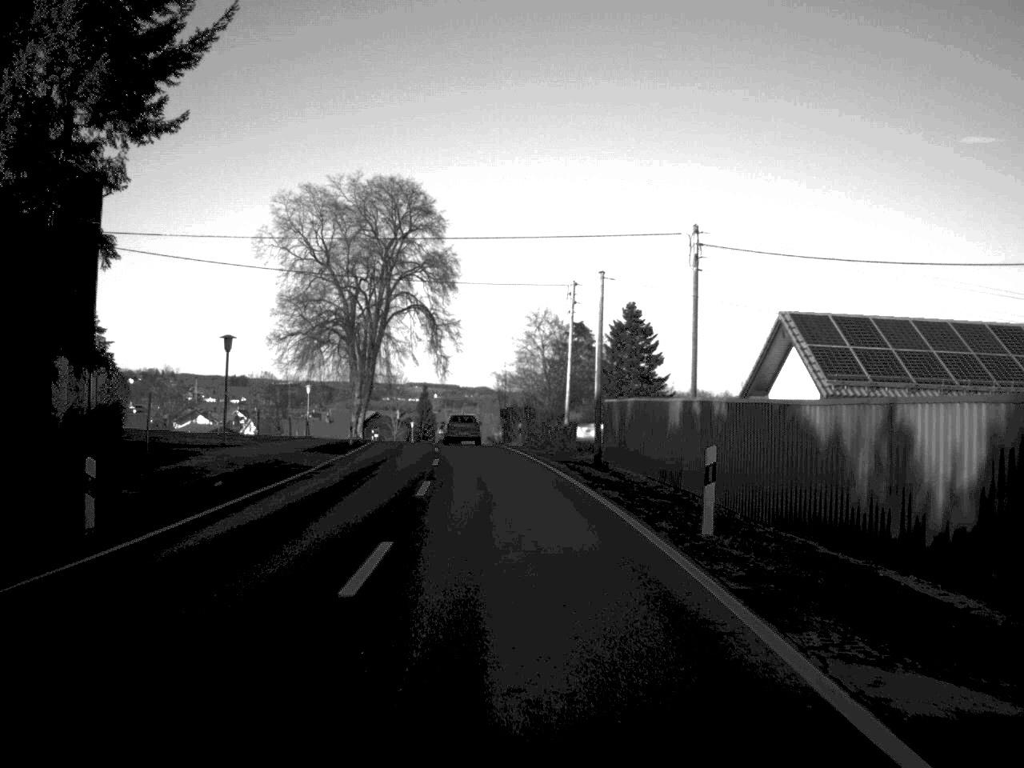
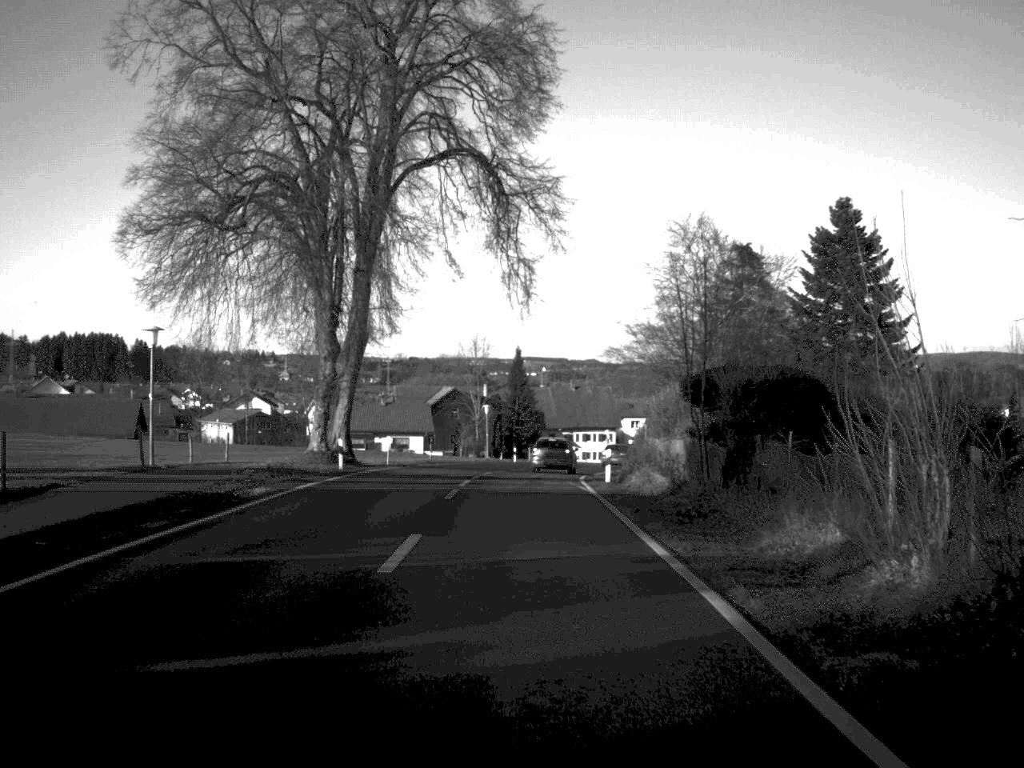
(-2.7, +58.0) m; -5°
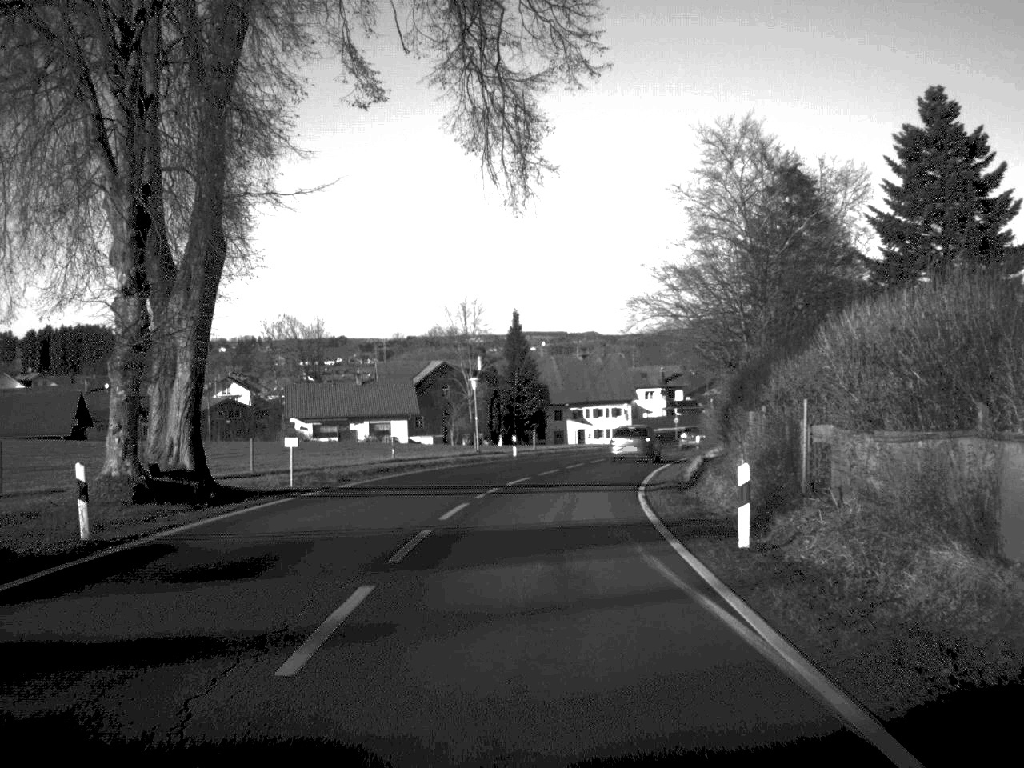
(-0.1, +22.2) m; 0°
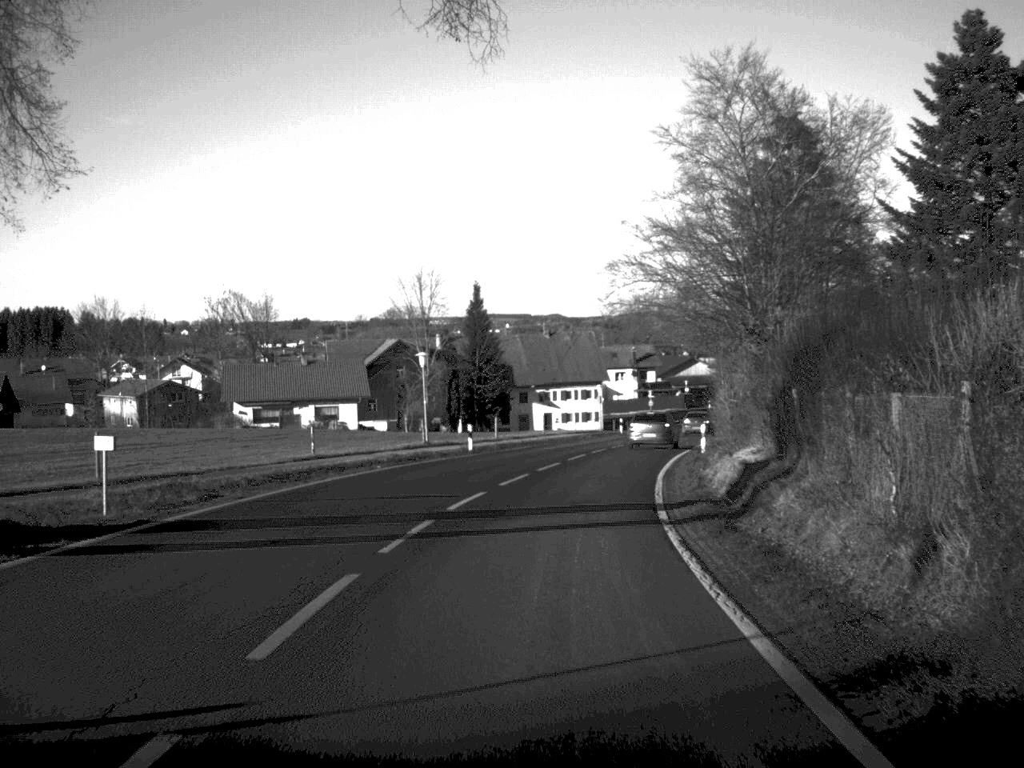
(+0.1, +11.4) m; +2°
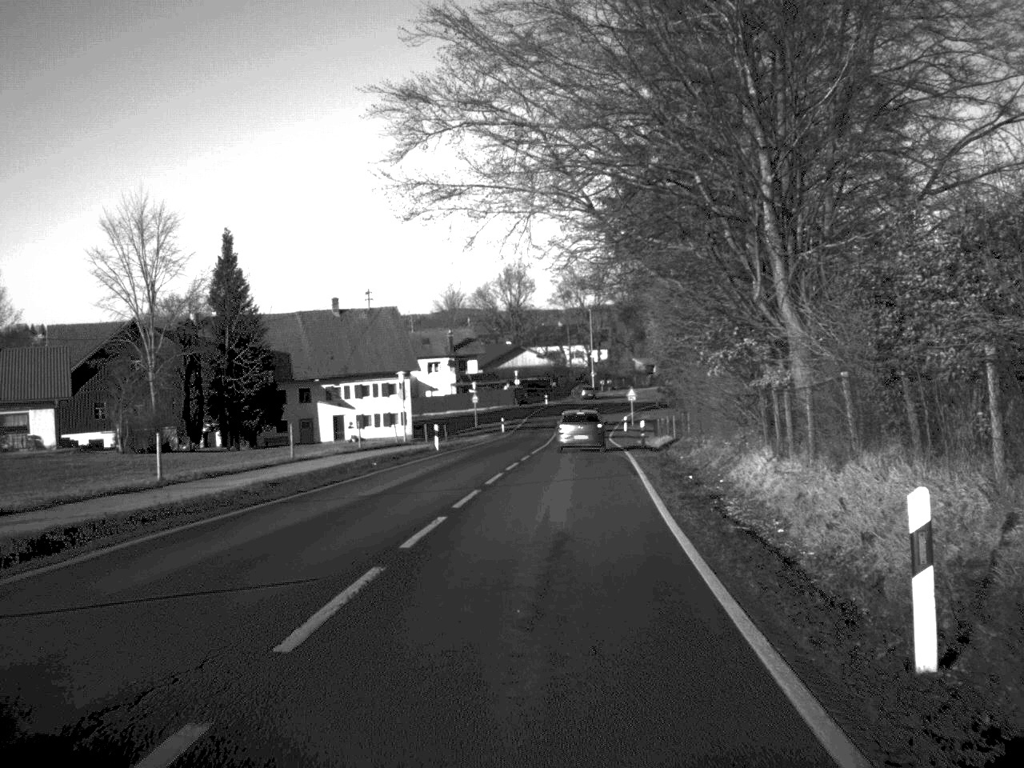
(+2.4, +34.8) m; +8°
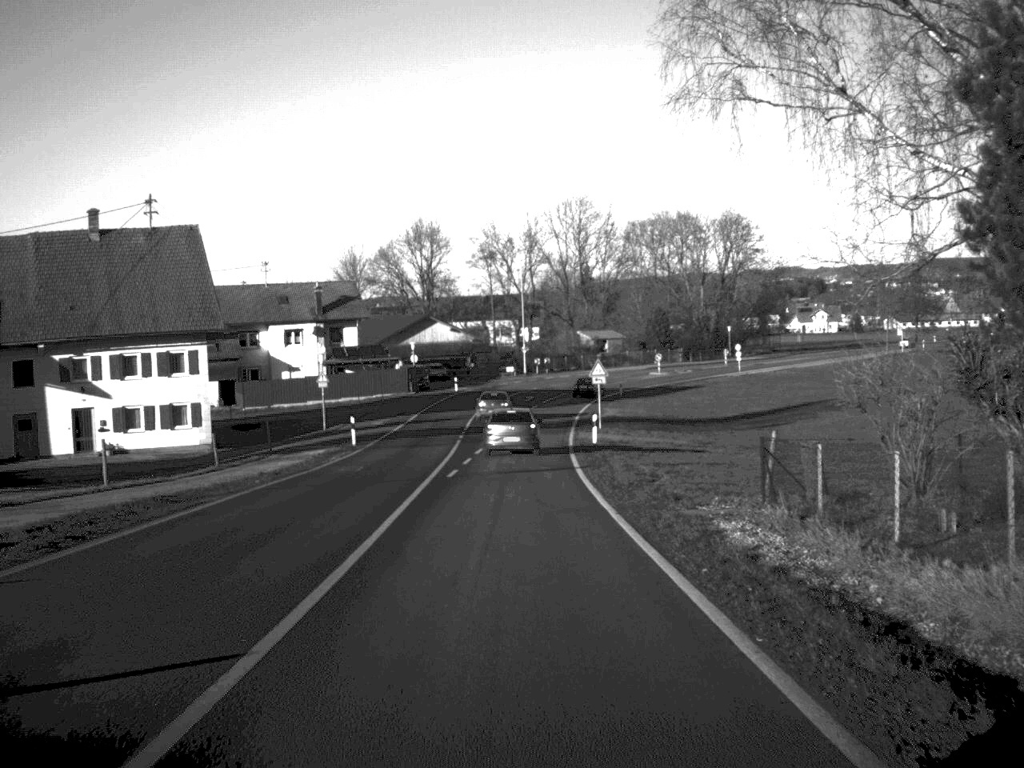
(+1.7, +45.6) m; +3°
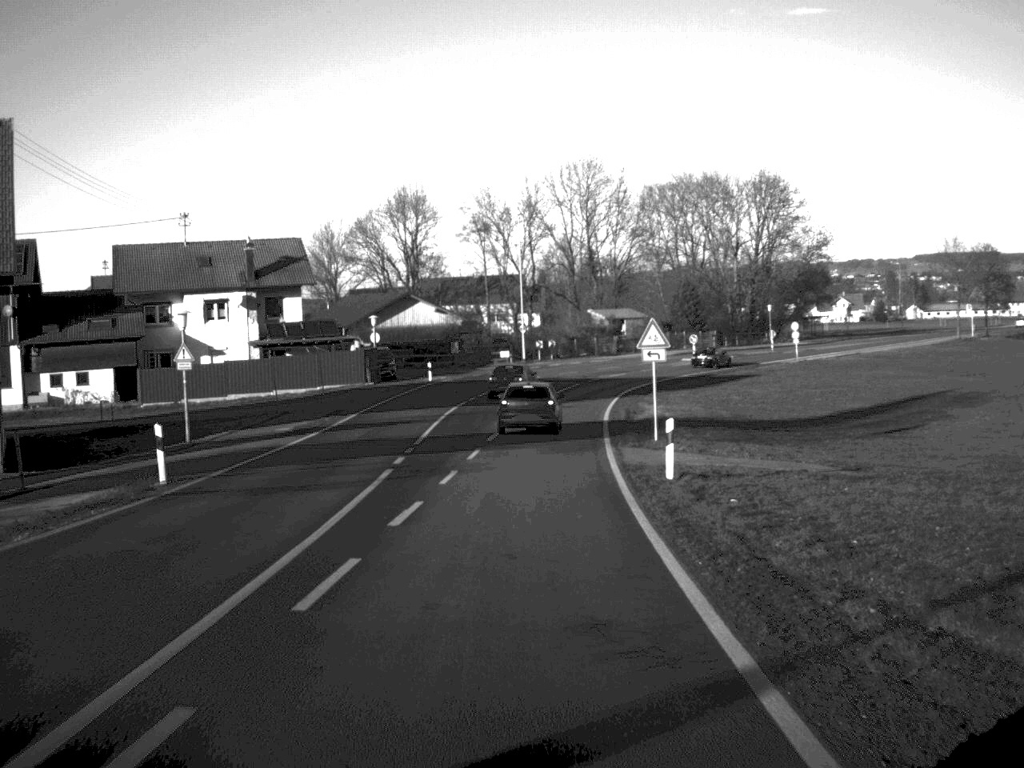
(0.0, +24.9) m; 0°
